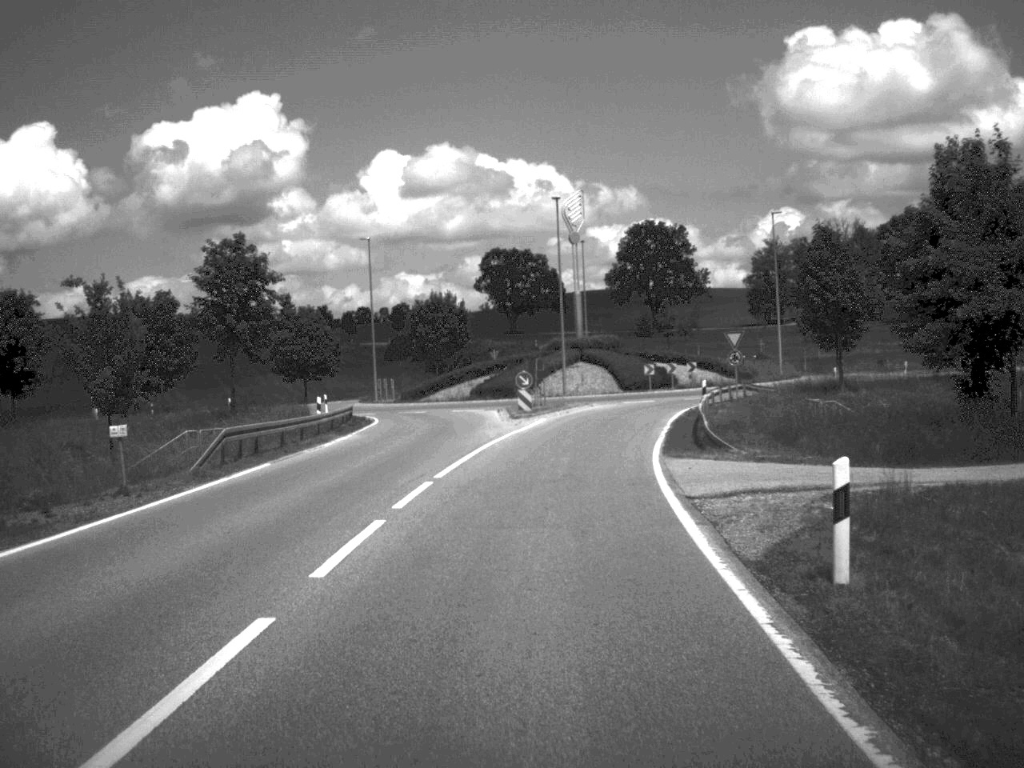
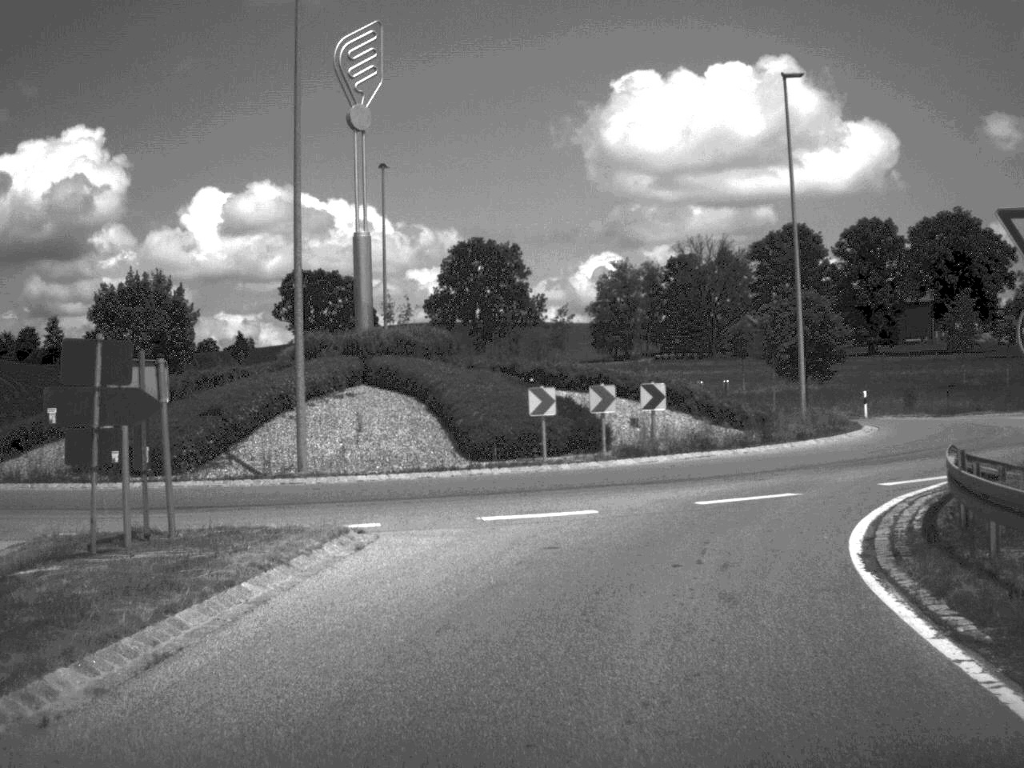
(+2.4, +41.9) m; +8°
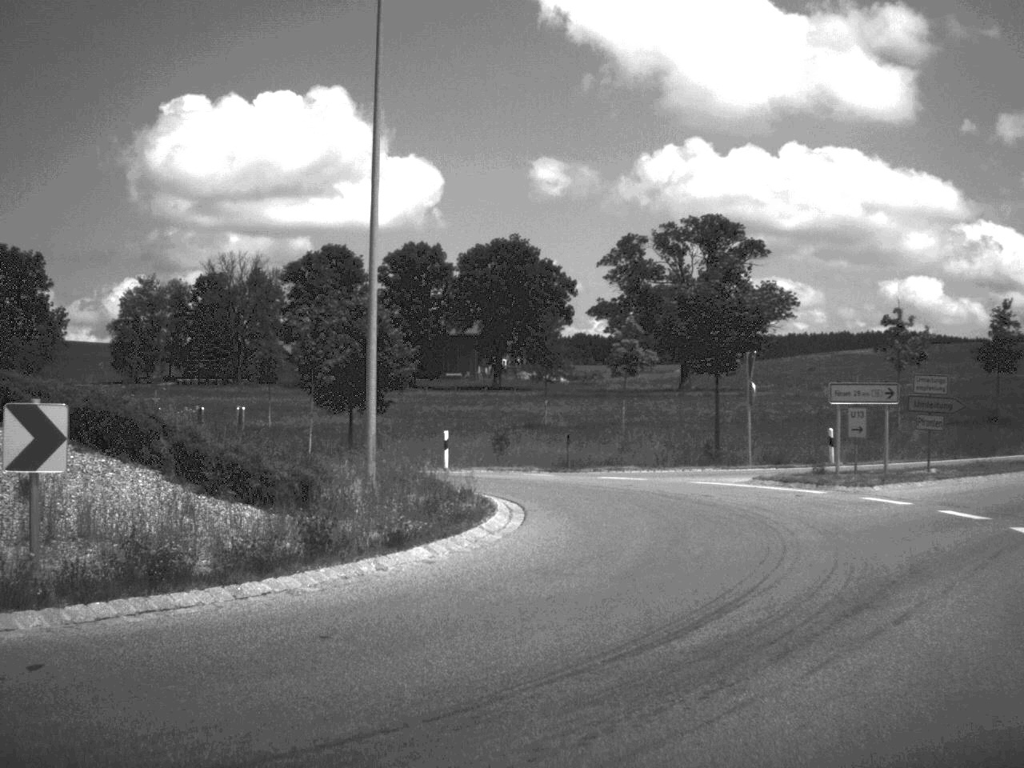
(+2.1, +15.1) m; +21°
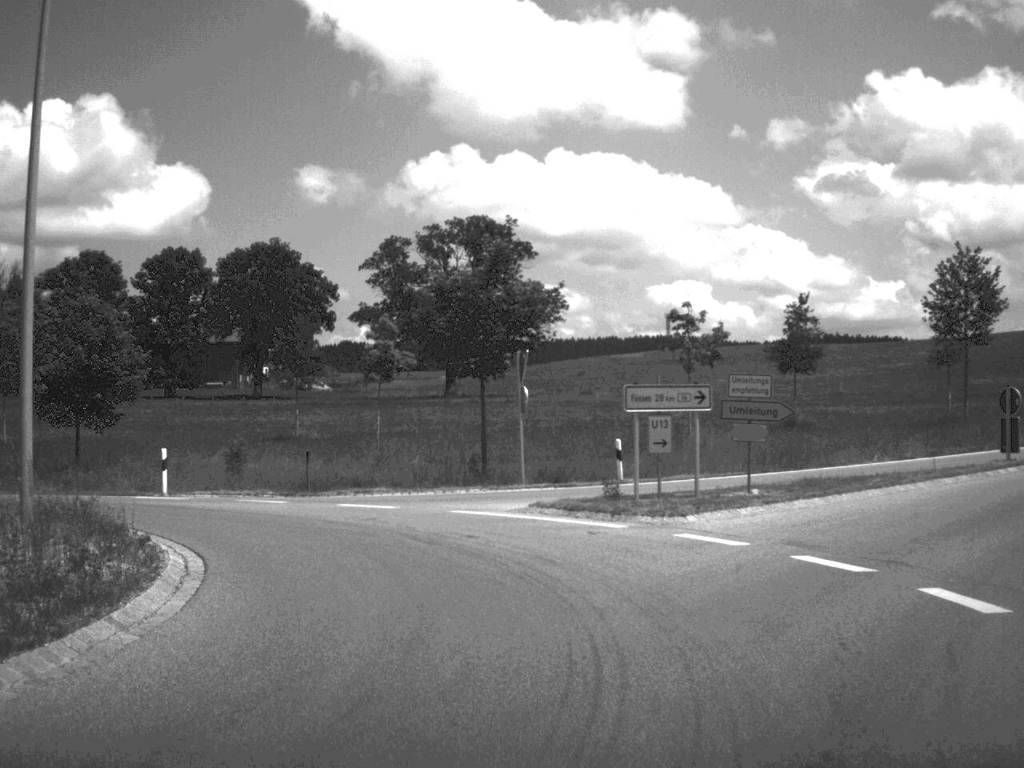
(+0.5, +5.1) m; +10°
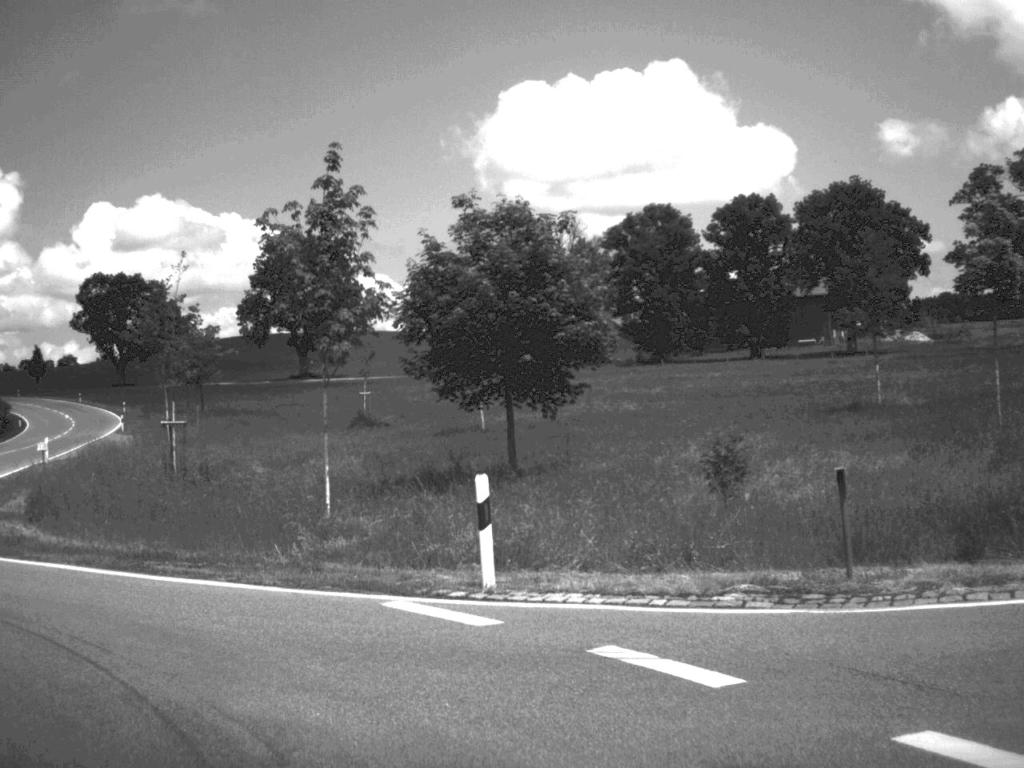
(-1.7, +17.0) m; -28°
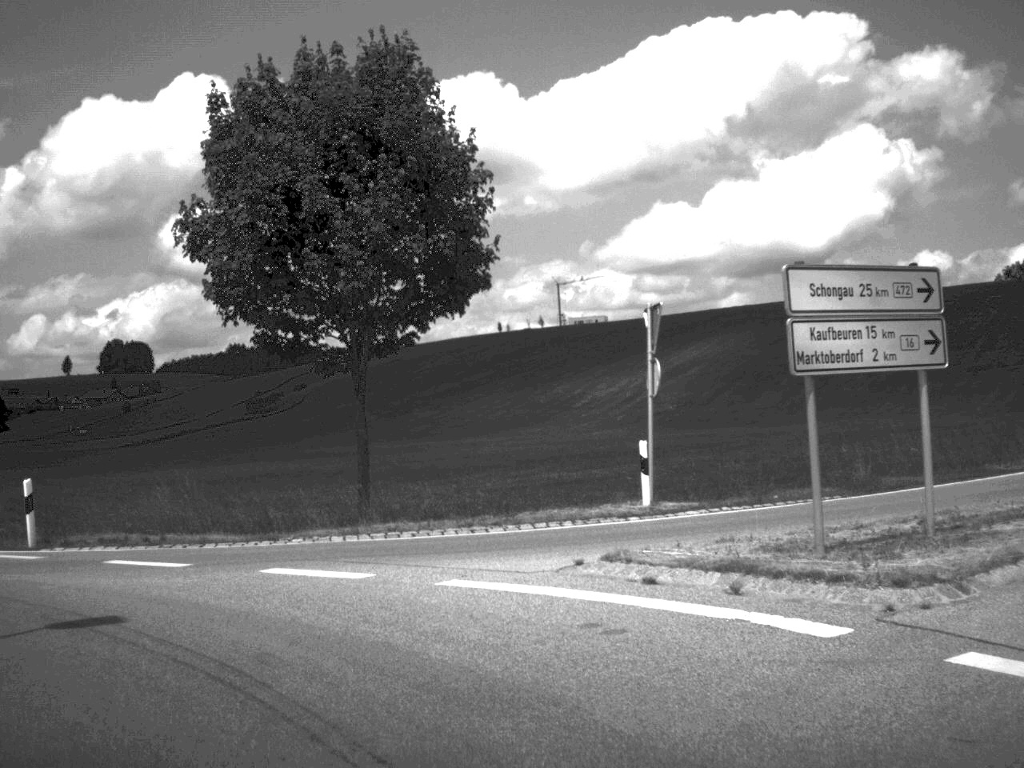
(-9.7, +14.0) m; -65°
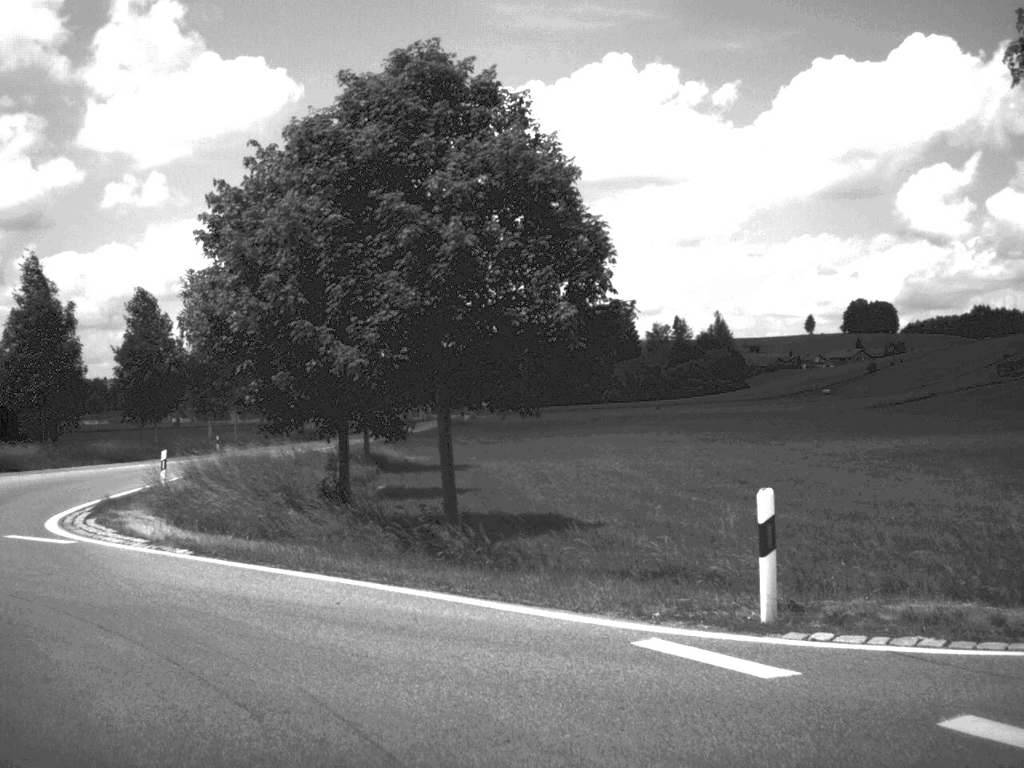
(-2.5, +8.4) m; -33°
